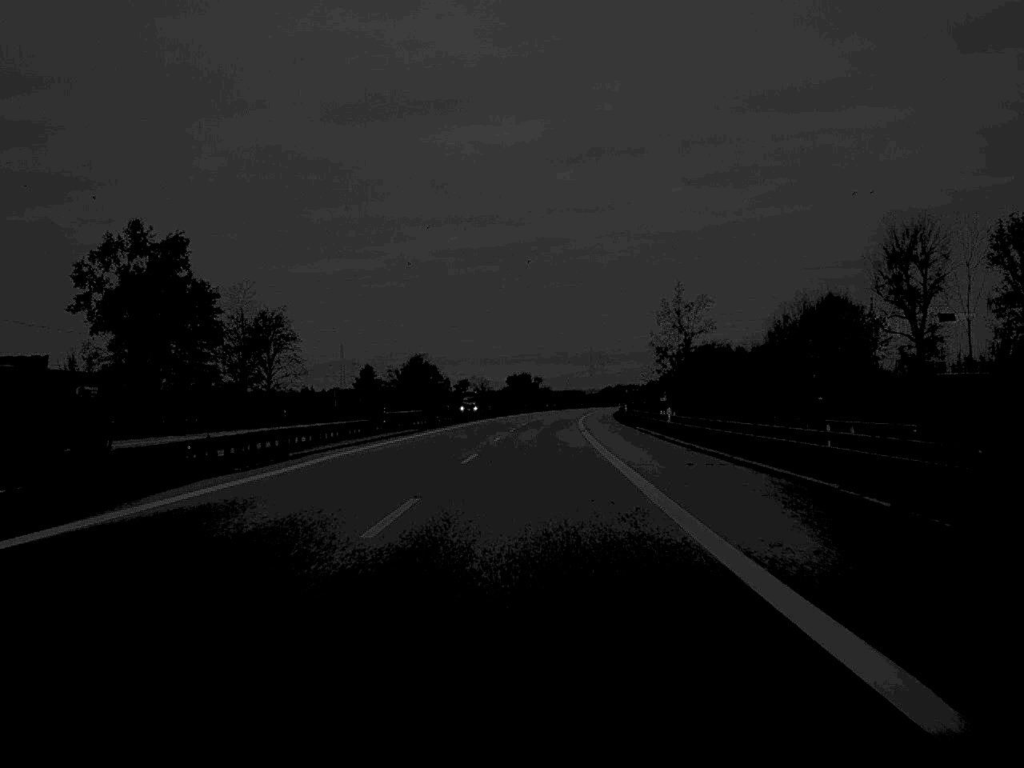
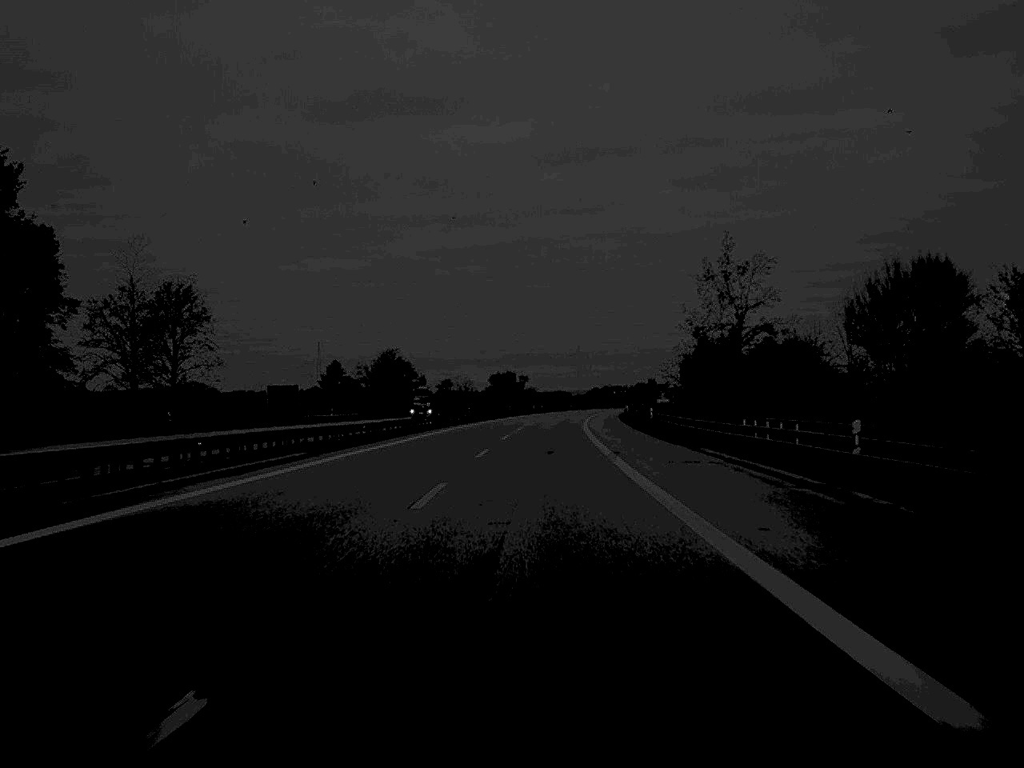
(+0.2, +31.8) m; +1°
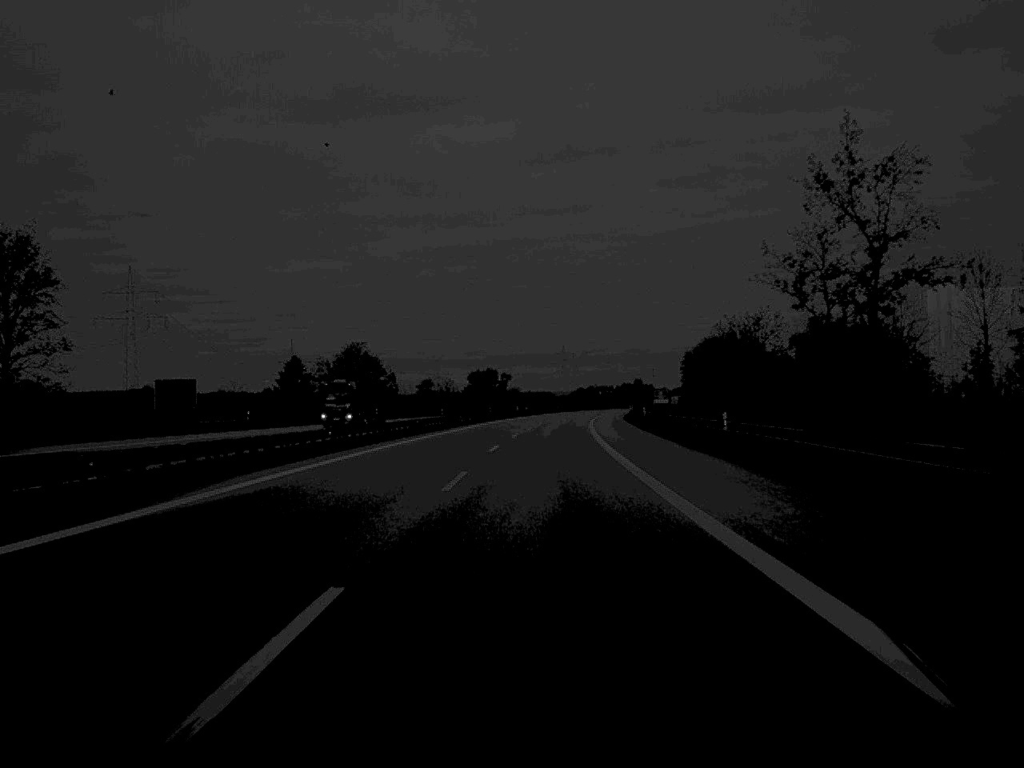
(+0.2, +31.8) m; +1°
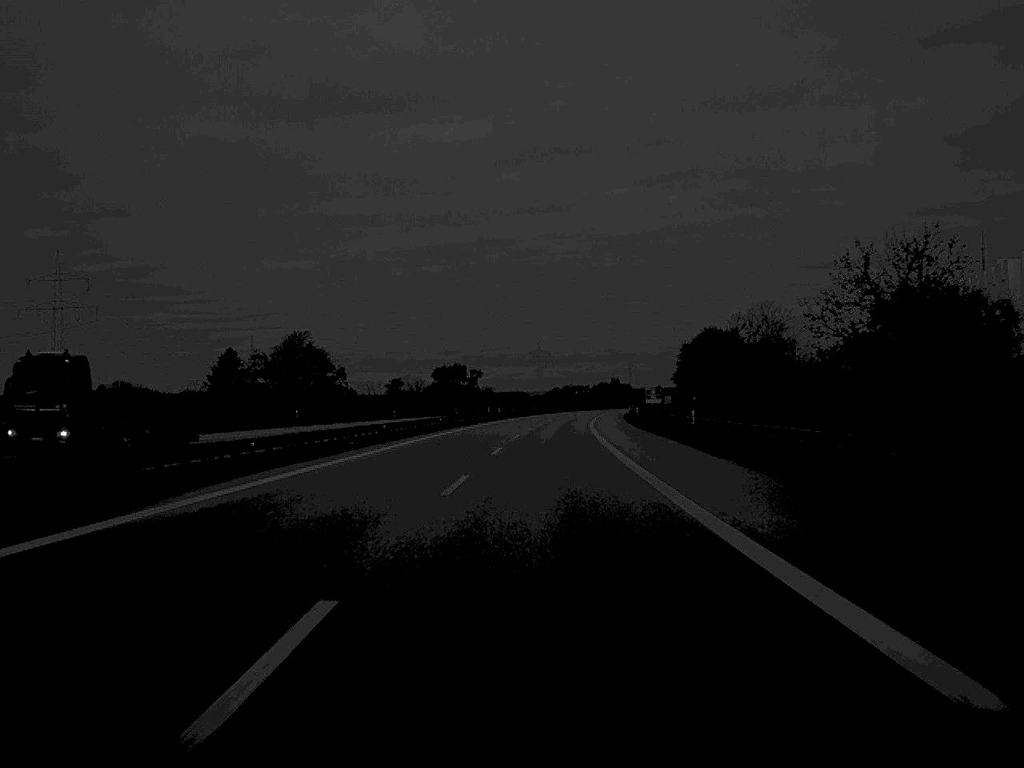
(+0.4, +36.3) m; +1°
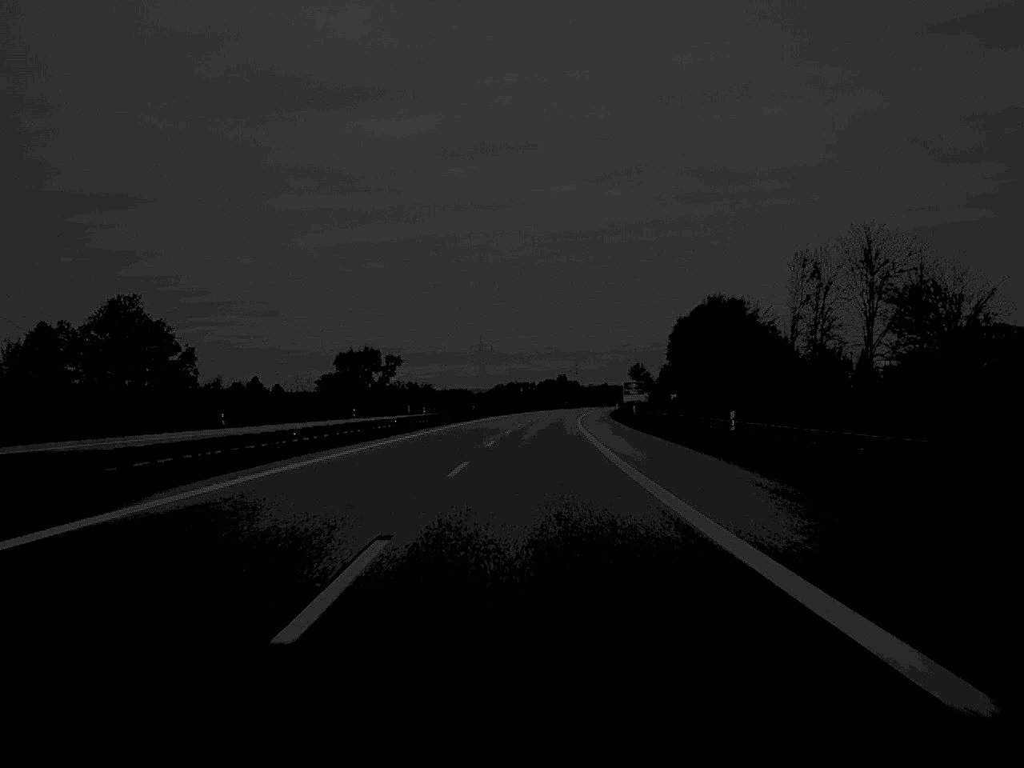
(+1.4, +66.6) m; +3°
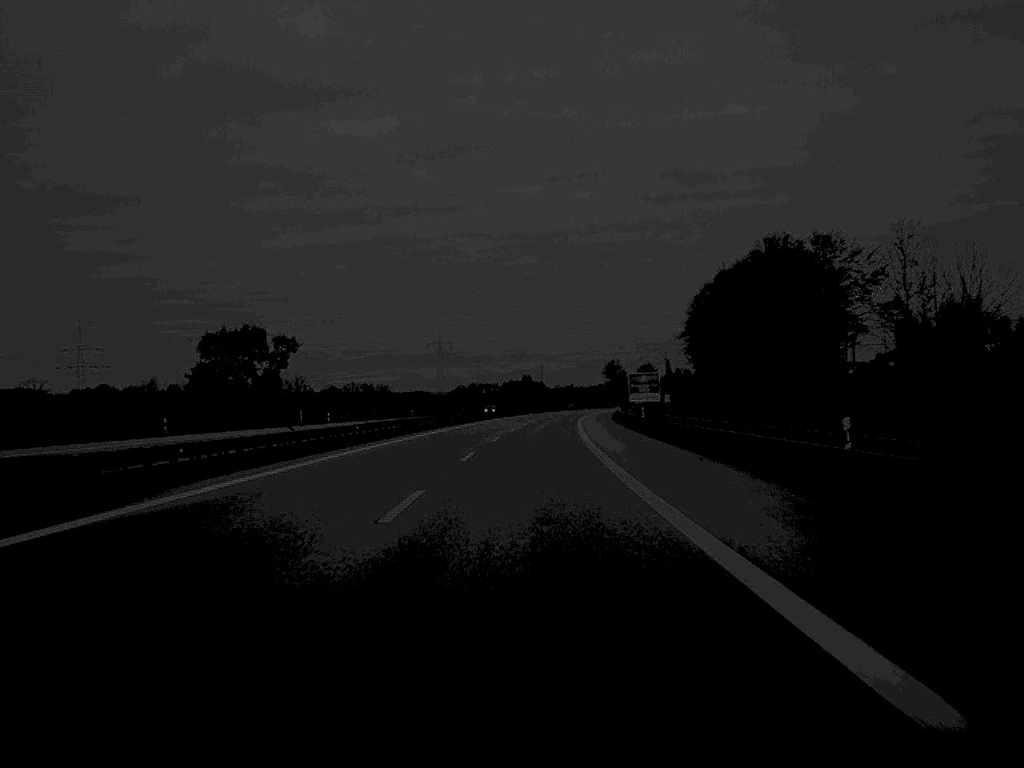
(+0.9, +63.6) m; +2°
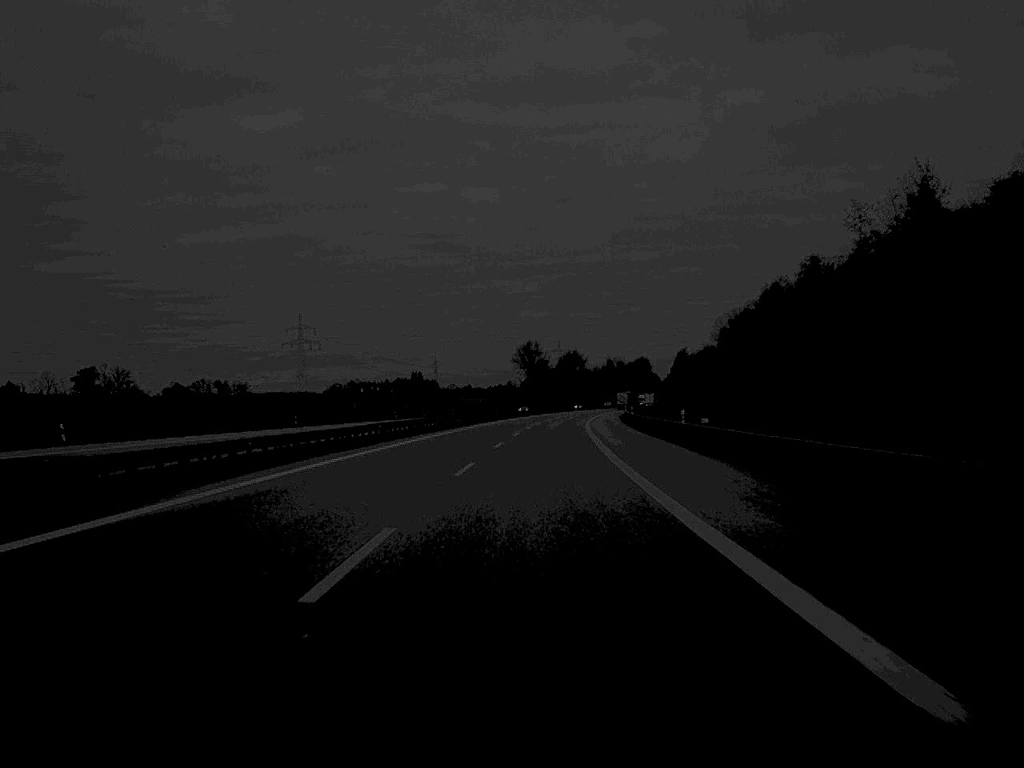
(+6.3, +166.3) m; +4°
